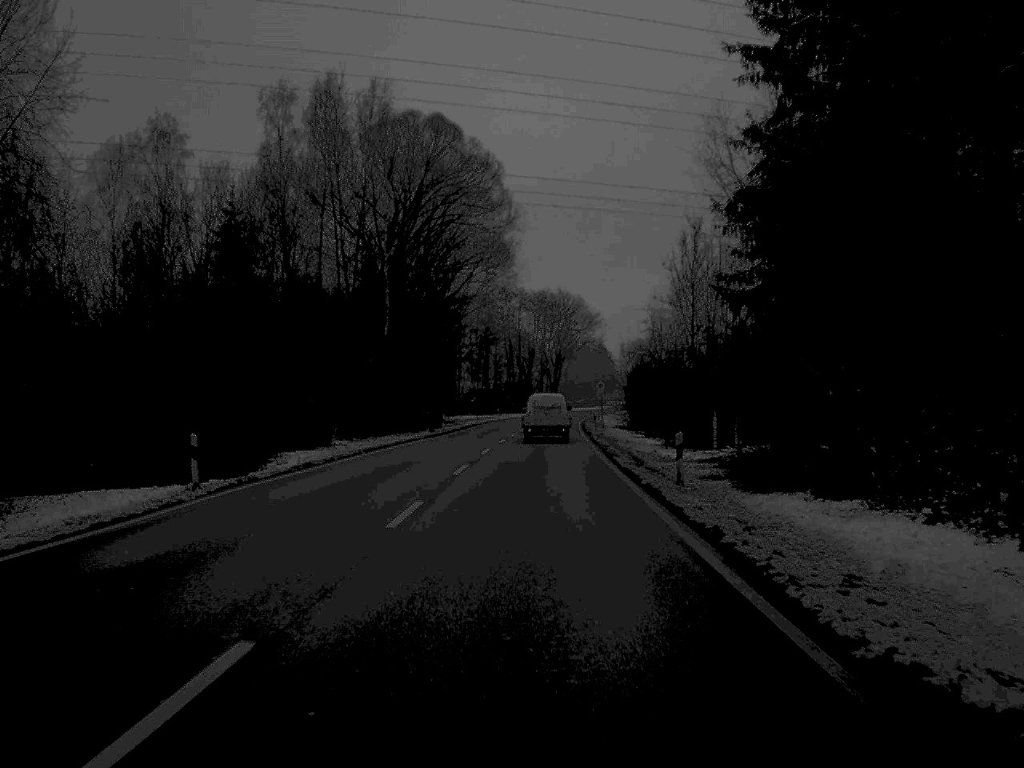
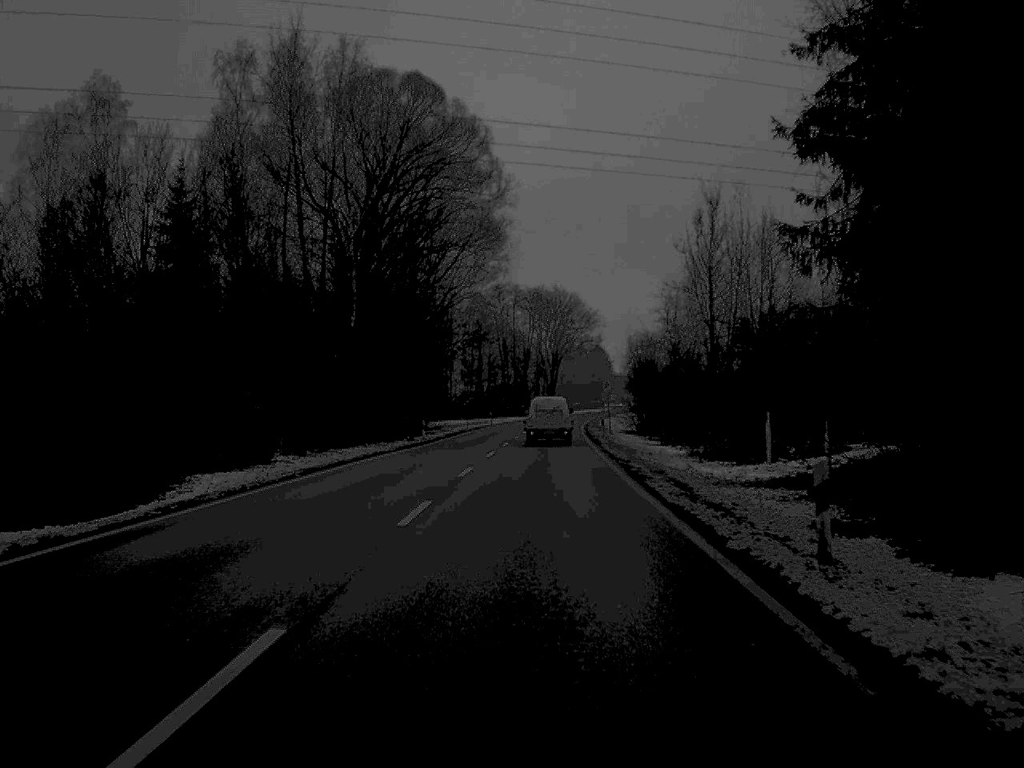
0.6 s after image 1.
(0.0, +11.3) m; 0°
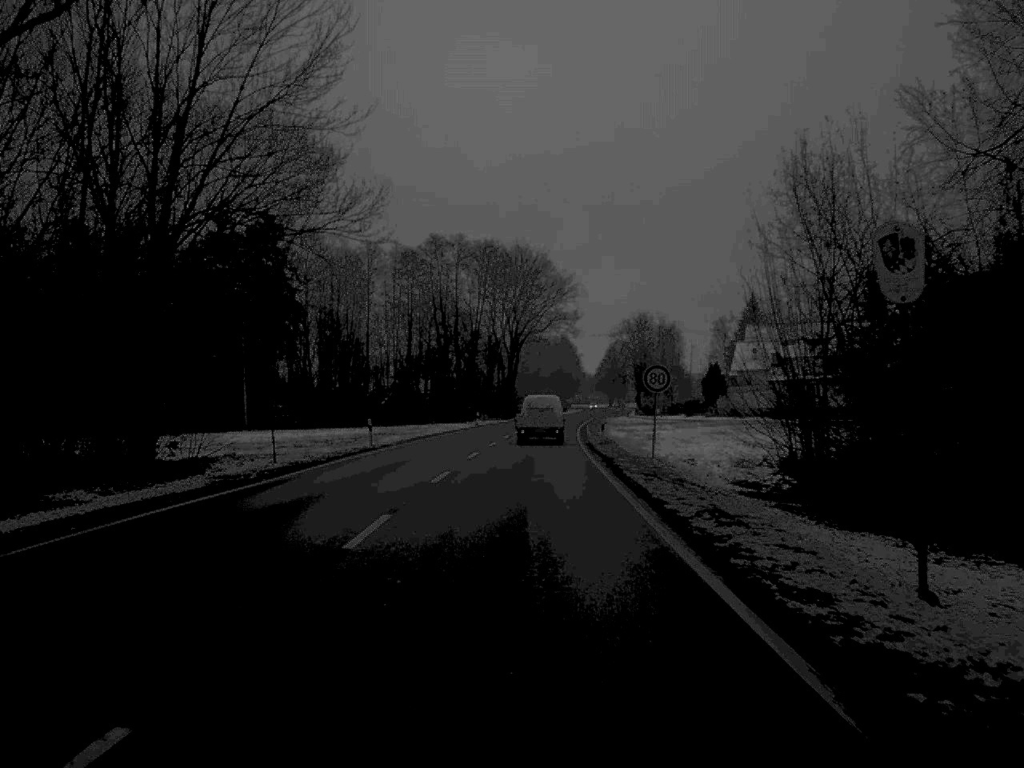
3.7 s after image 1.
(+1.2, +62.5) m; +2°
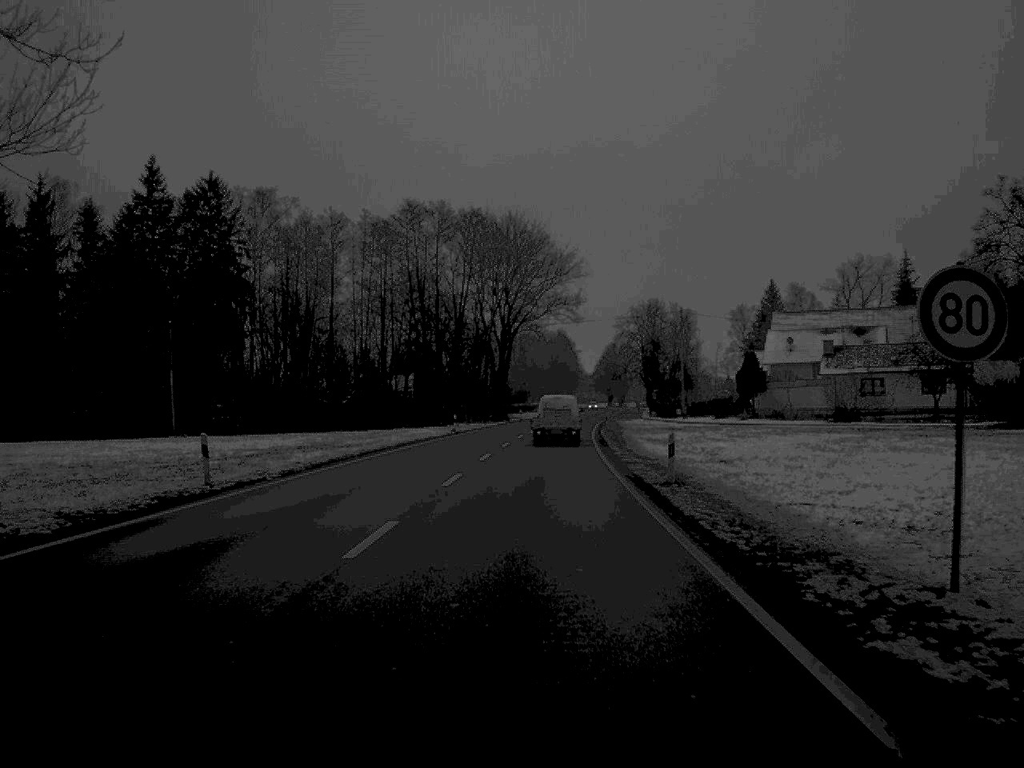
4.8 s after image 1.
(+0.1, +24.5) m; 0°
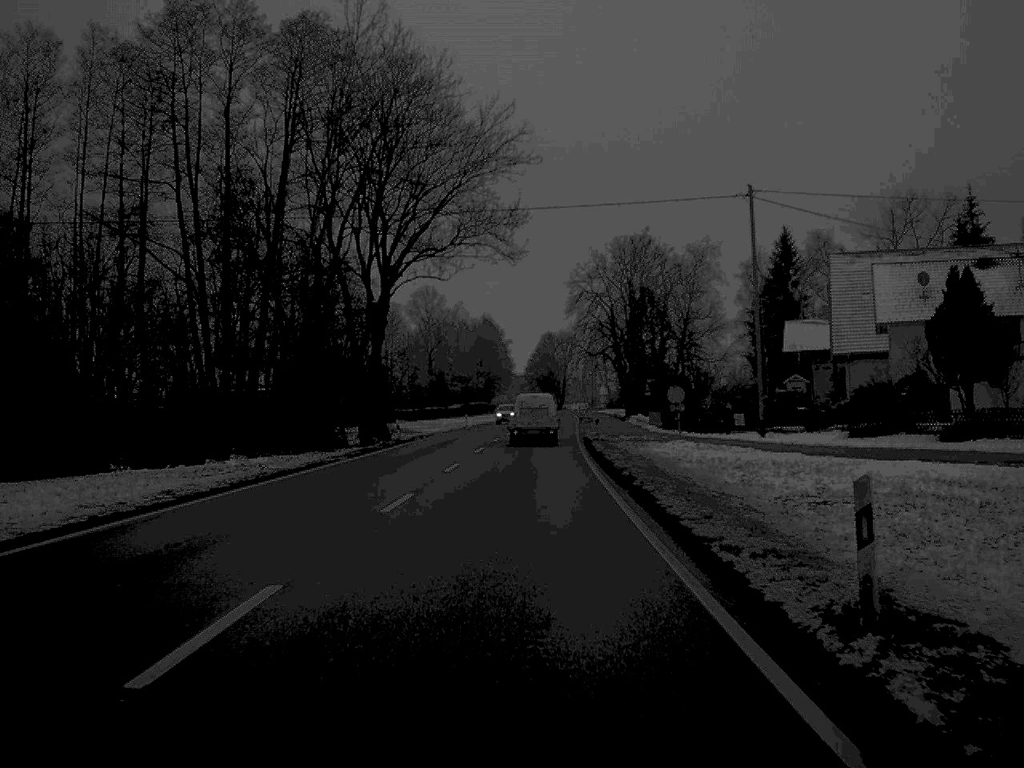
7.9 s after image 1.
(+2.0, +65.6) m; +3°
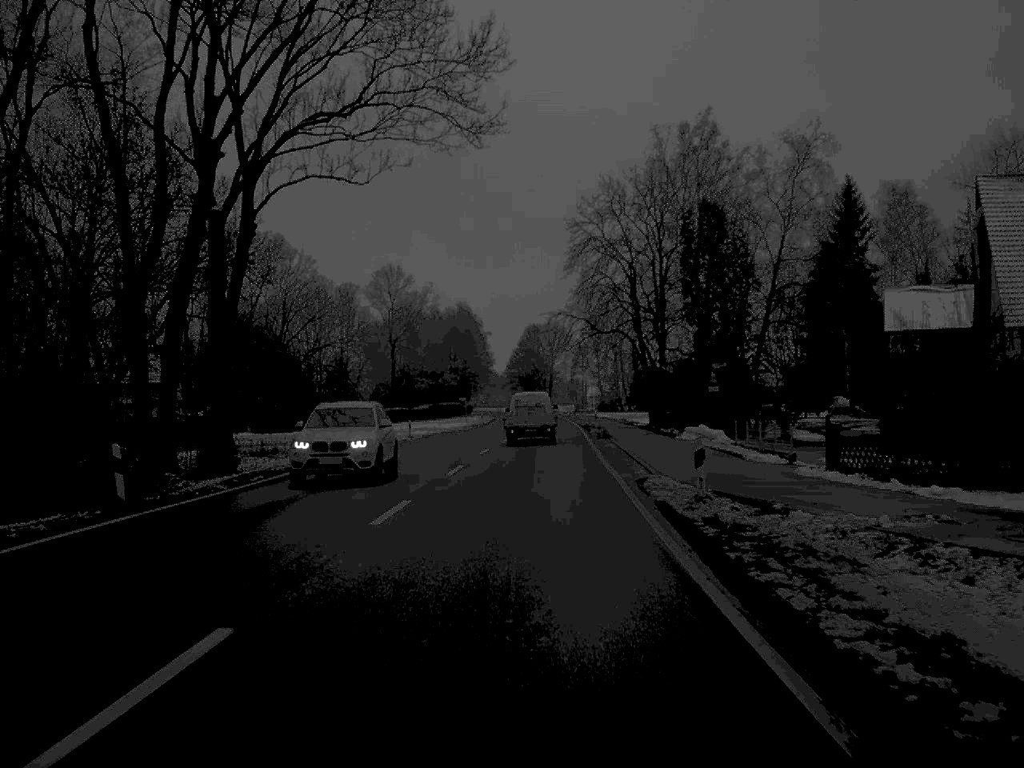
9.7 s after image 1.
(+0.3, +38.2) m; +1°
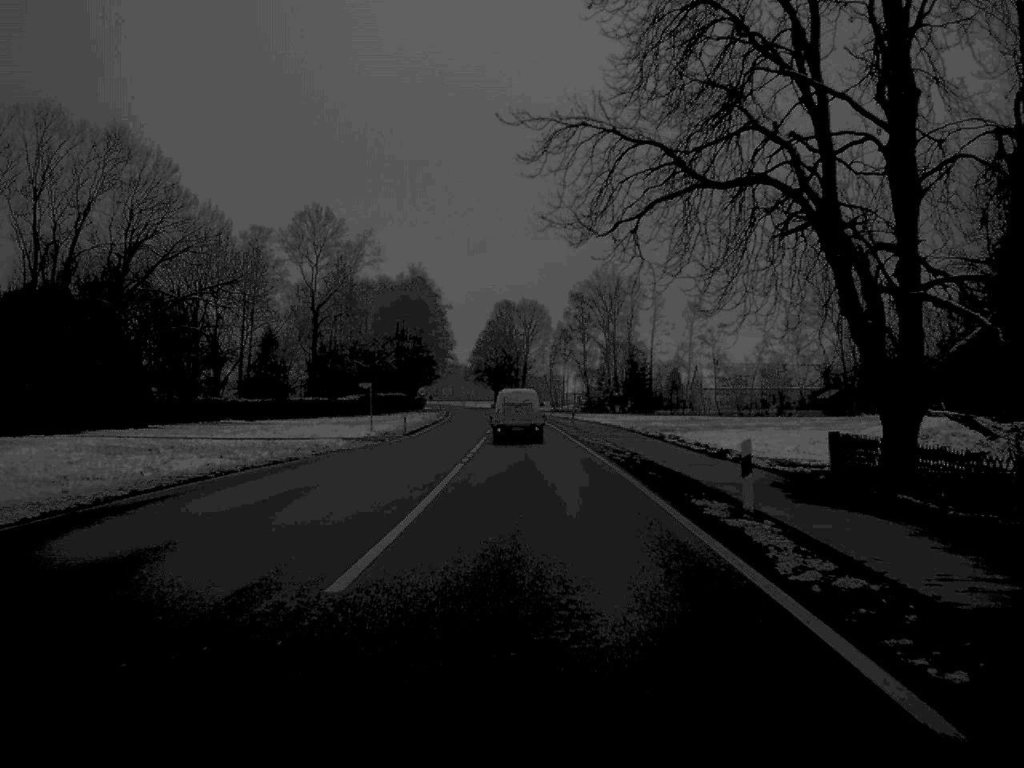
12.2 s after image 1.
(+0.6, +53.4) m; +1°
